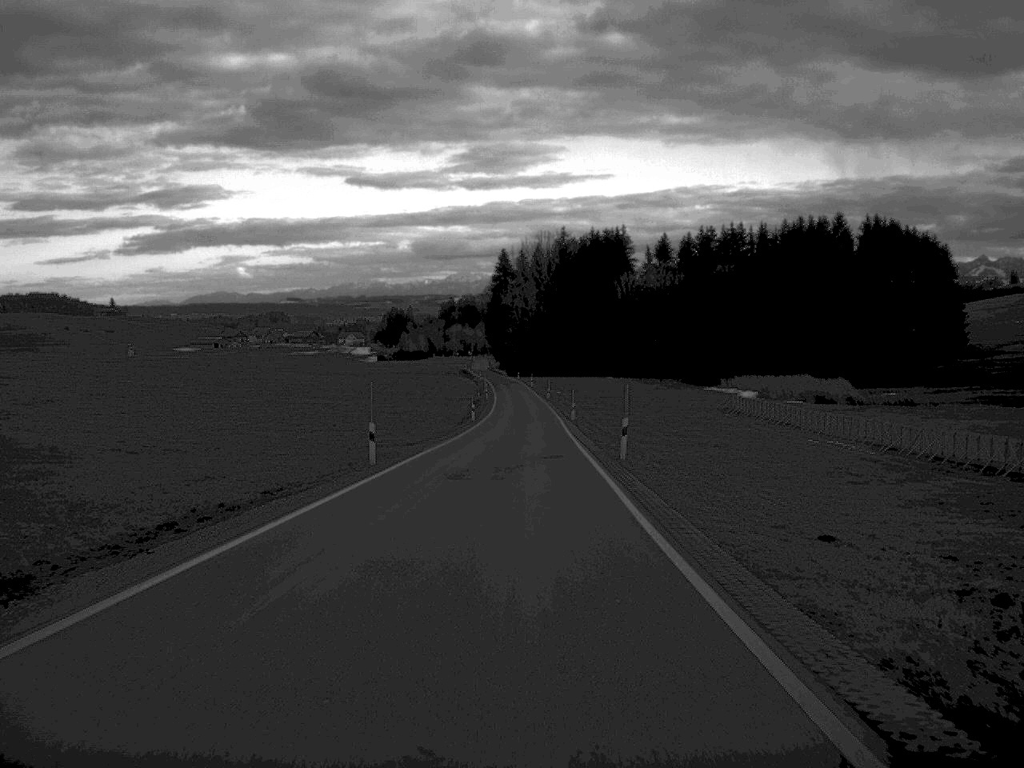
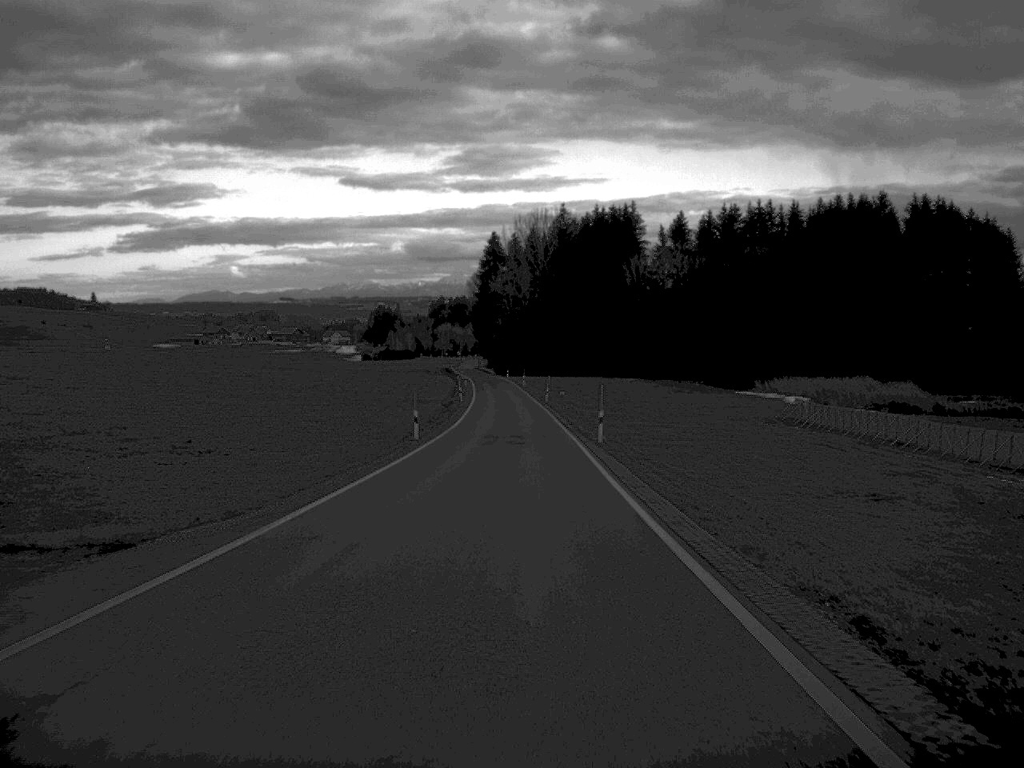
(+0.1, +37.7) m; 0°
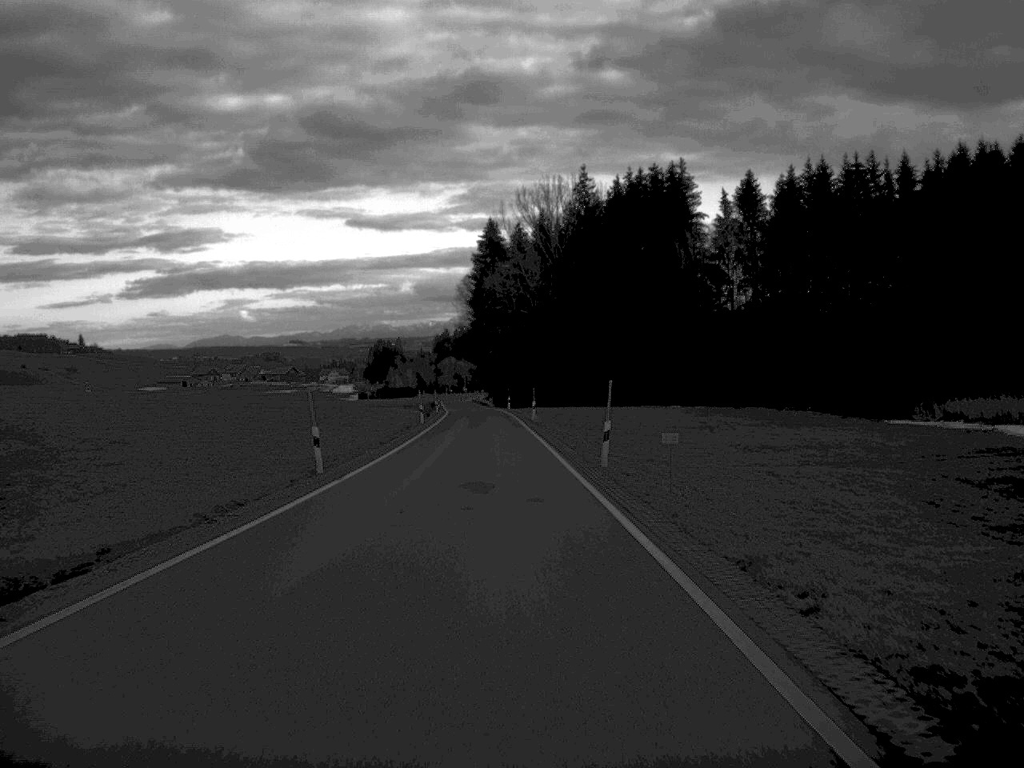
(0.0, +66.4) m; -1°
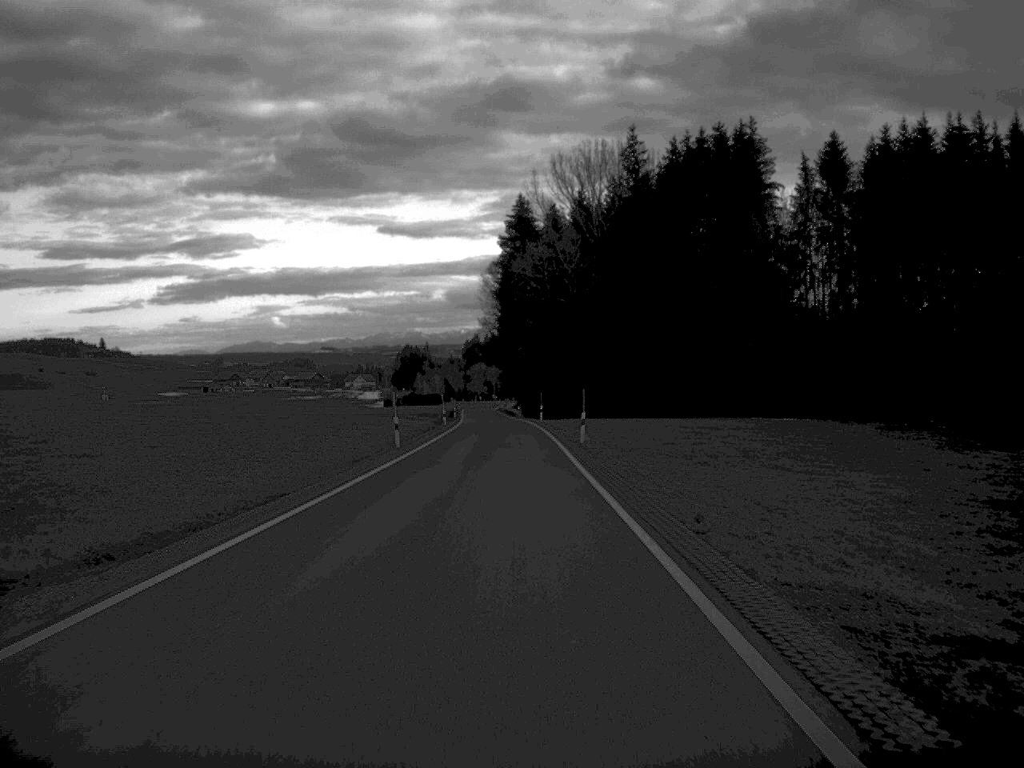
(-0.4, +29.0) m; -1°
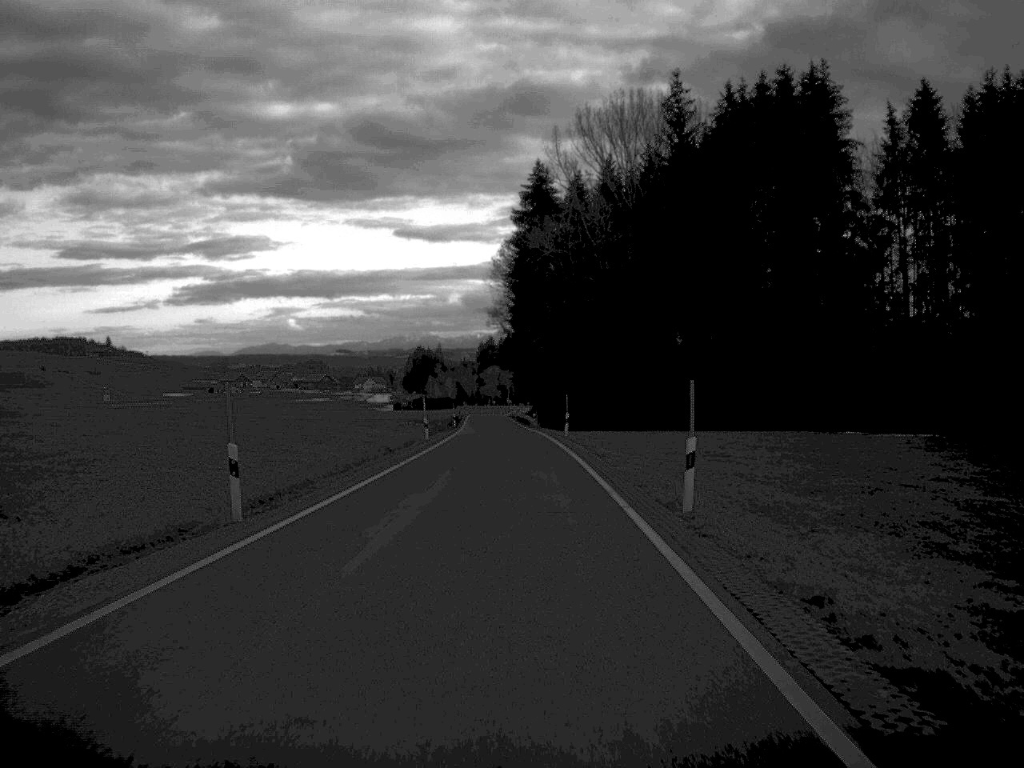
(-0.2, +26.2) m; -1°
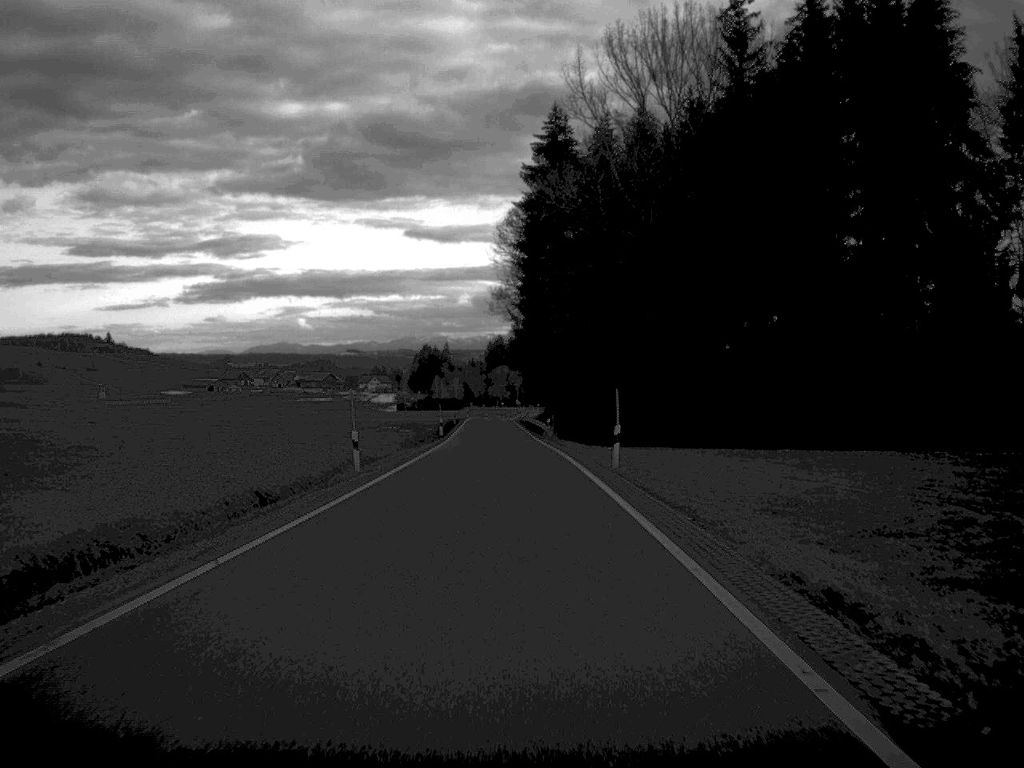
(-0.1, +26.9) m; 0°
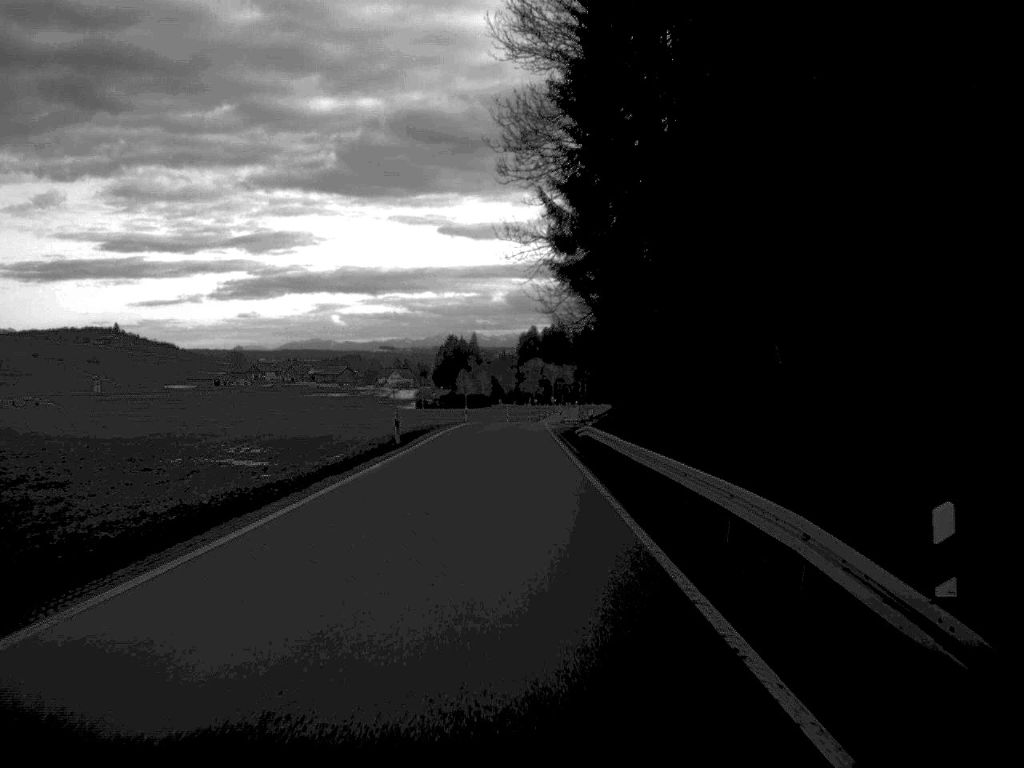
(-0.9, +70.3) m; -2°
